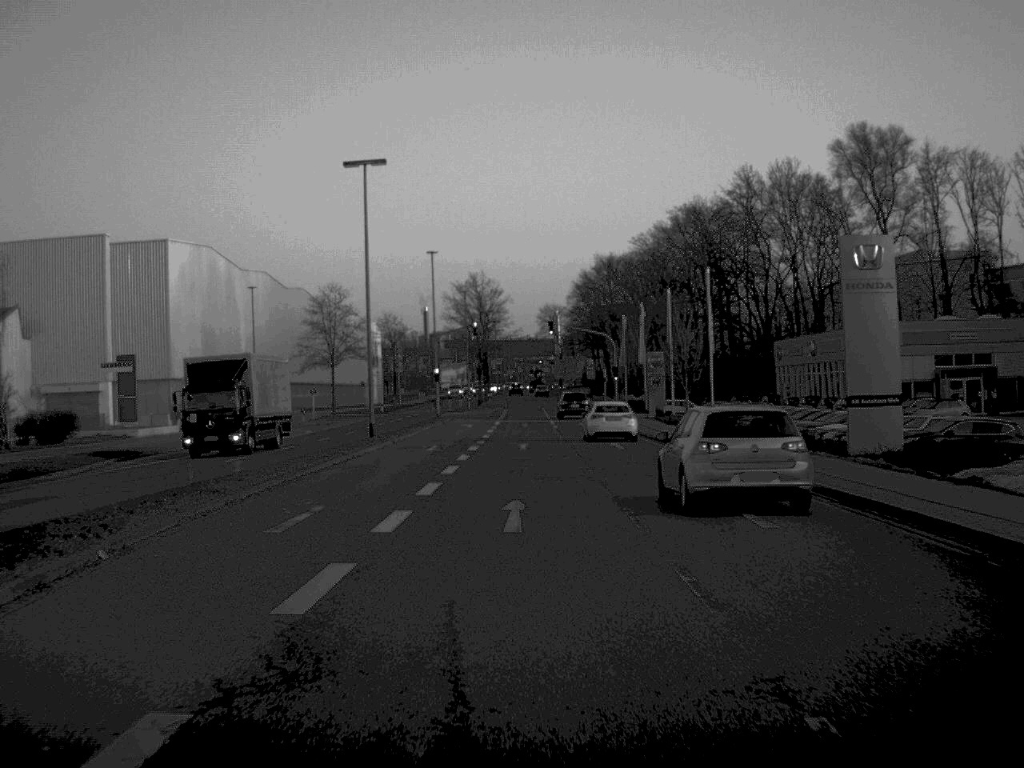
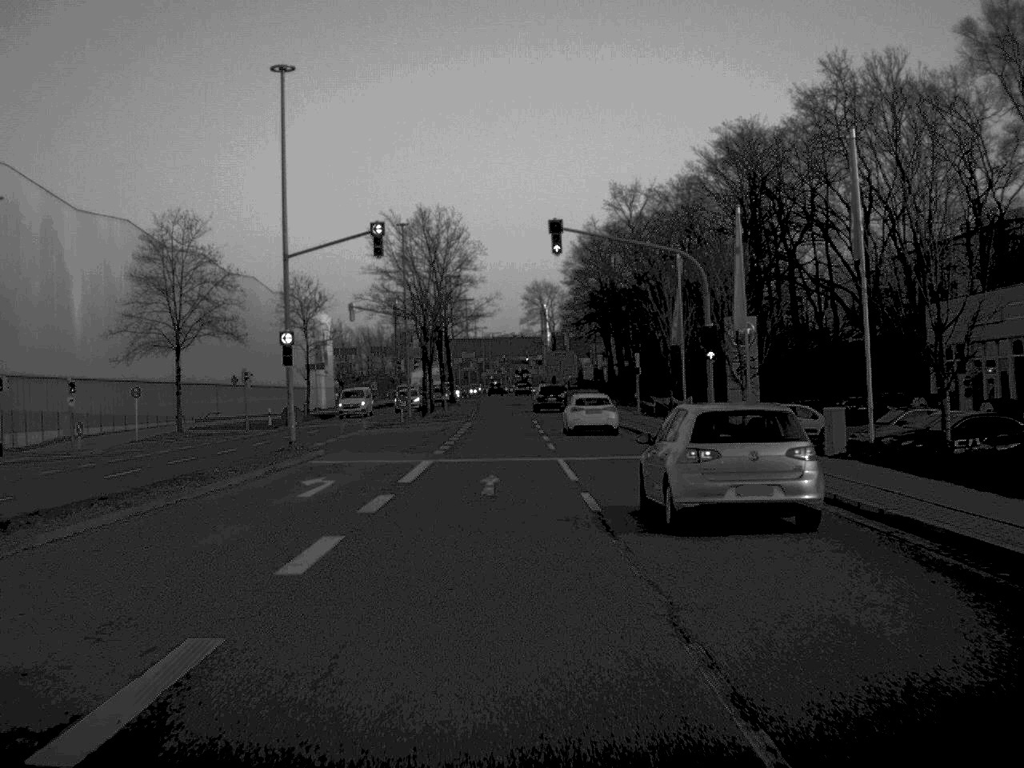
(+0.3, +45.8) m; +1°
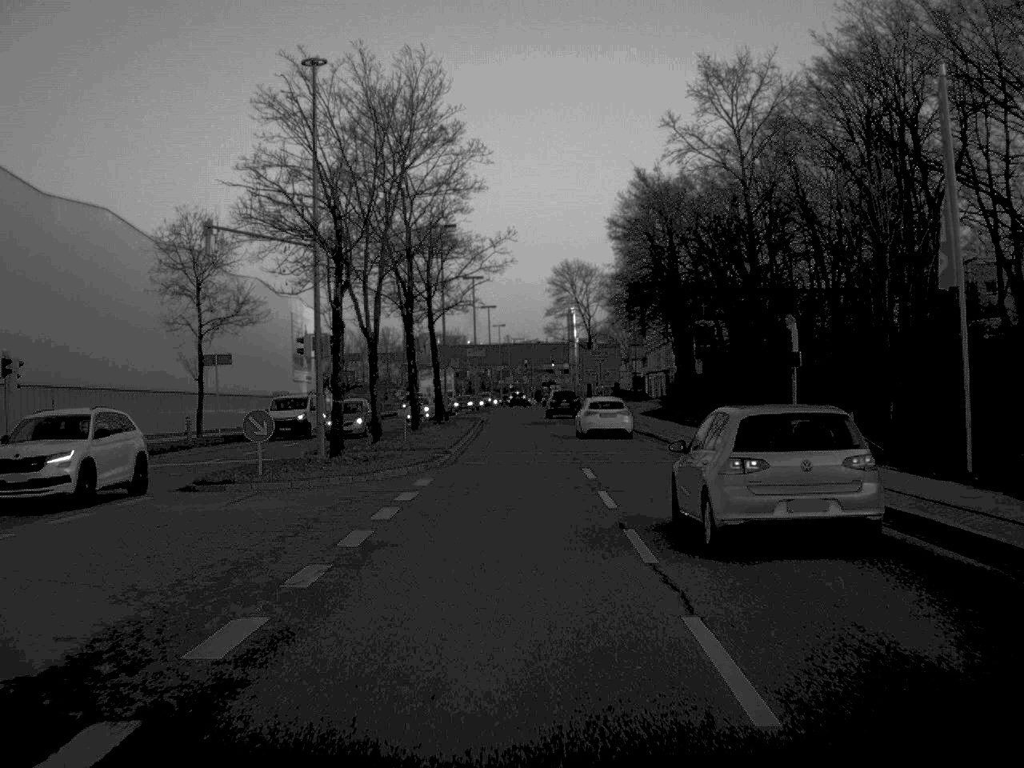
(-0.4, +35.0) m; -1°
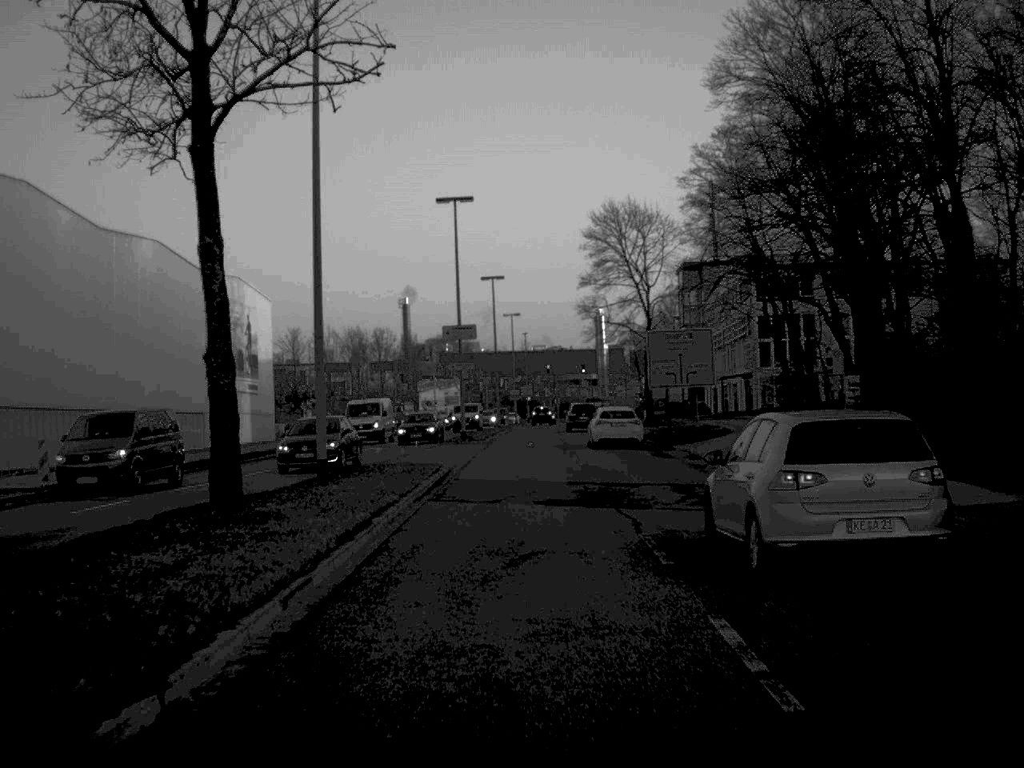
(-0.2, +43.2) m; -1°
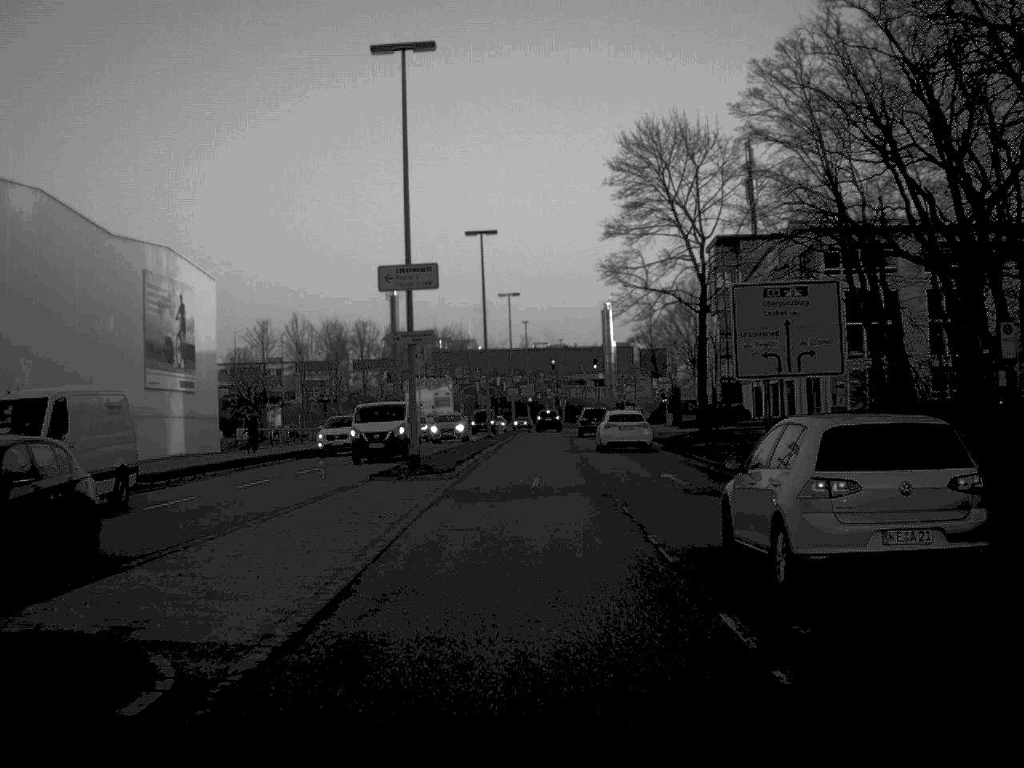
(0.0, +23.6) m; 0°
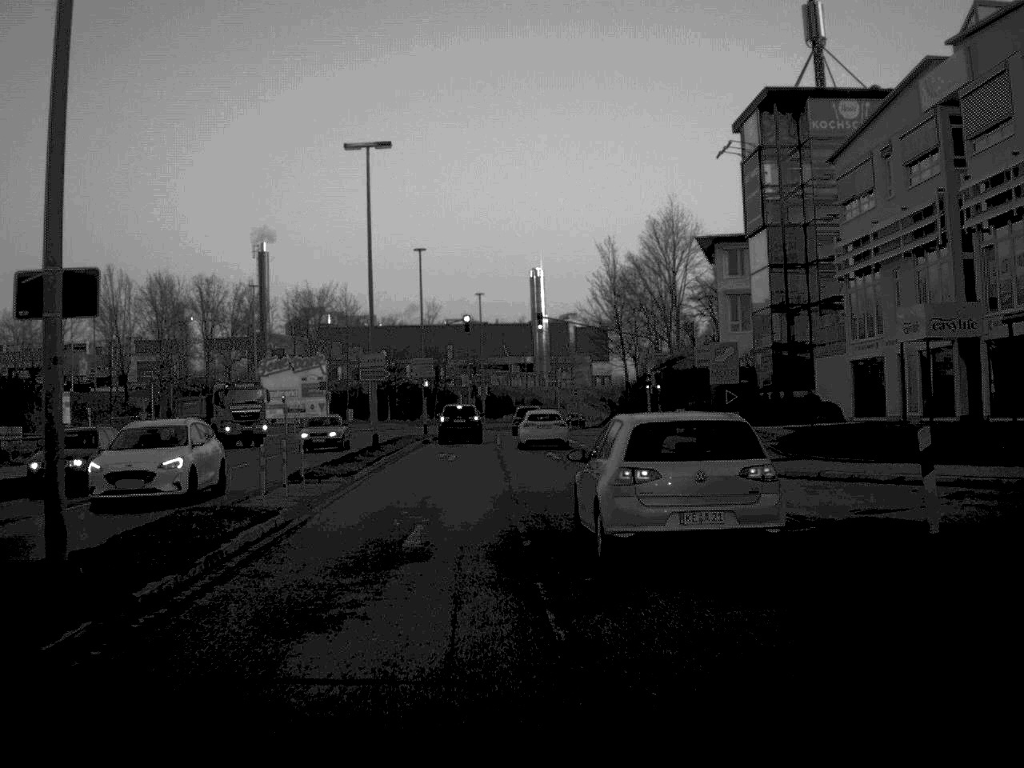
(+1.2, +52.0) m; +4°
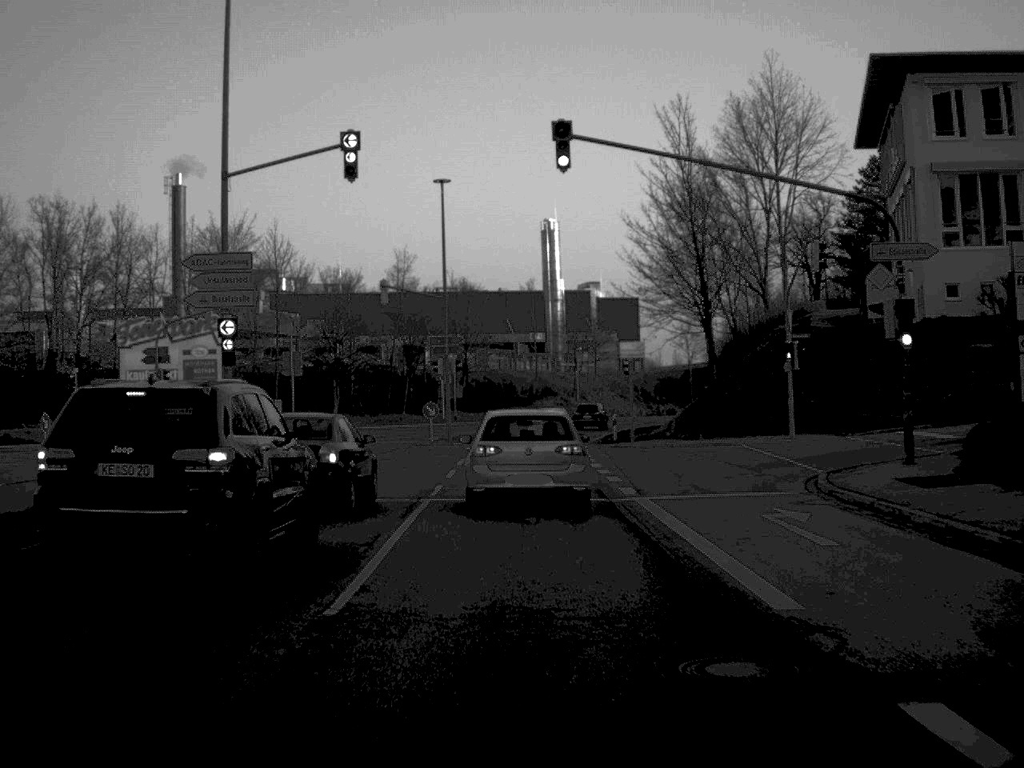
(+0.3, +46.5) m; -1°
